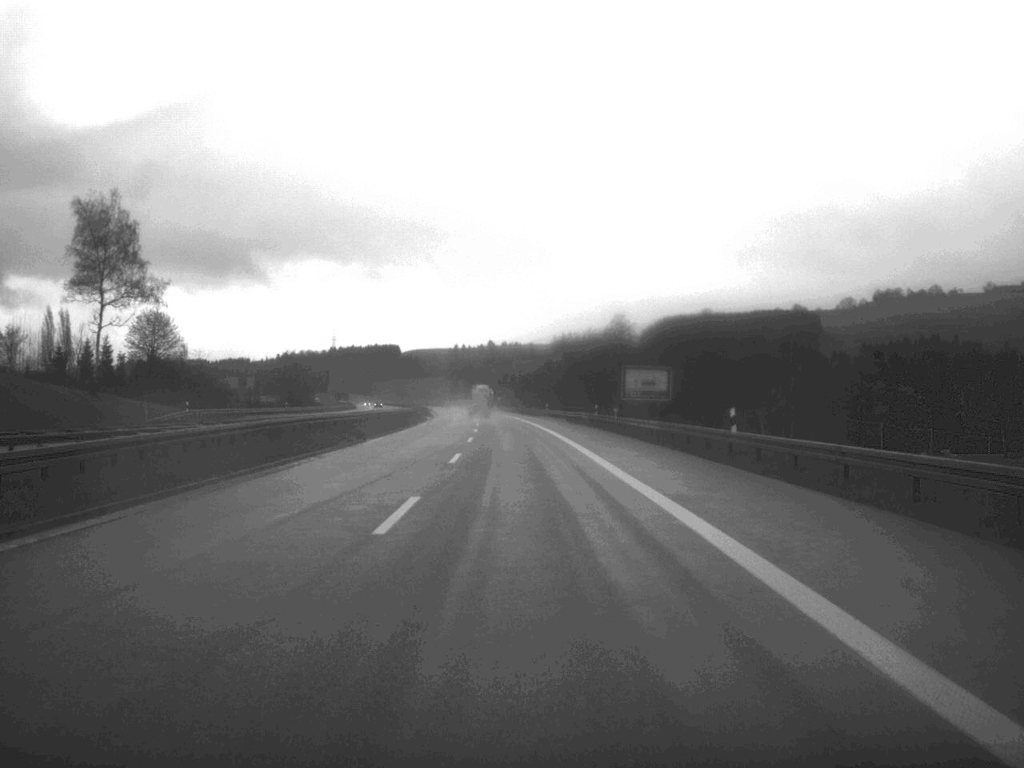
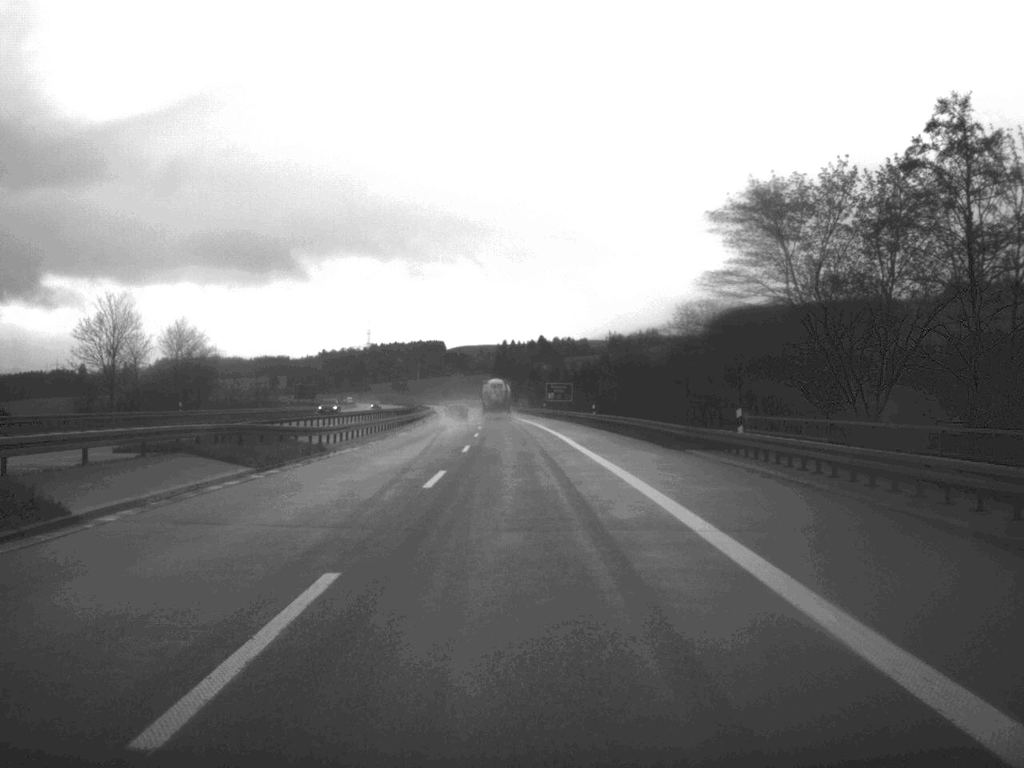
(-2.1, +97.5) m; -2°
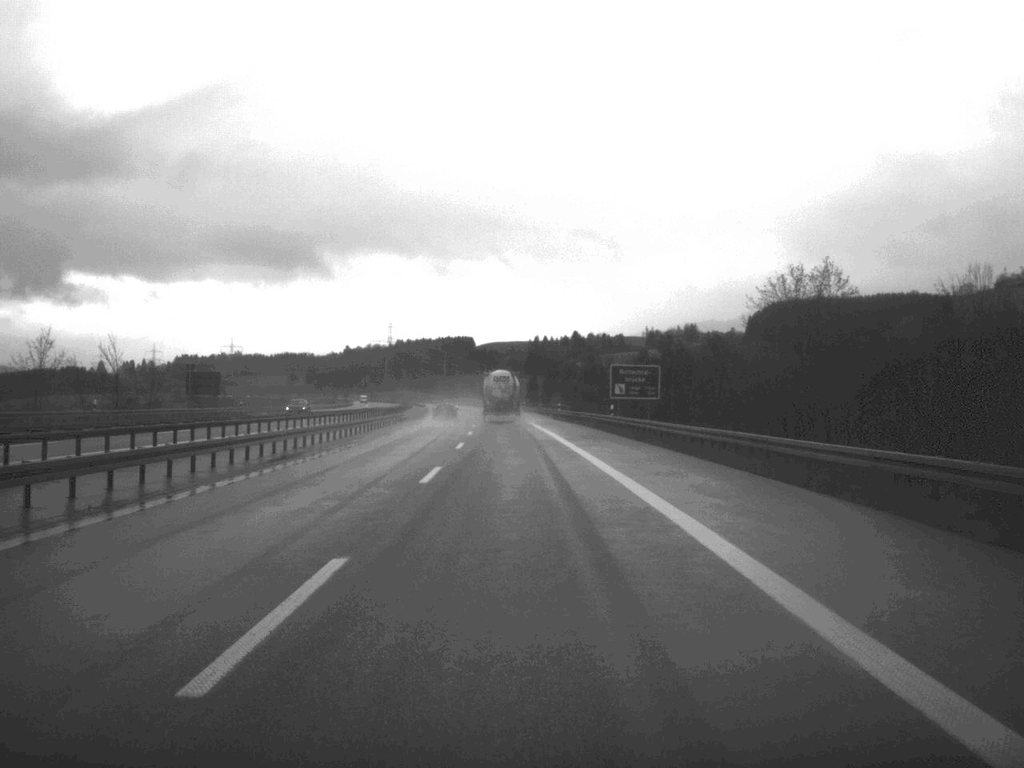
(-0.8, +69.6) m; -2°
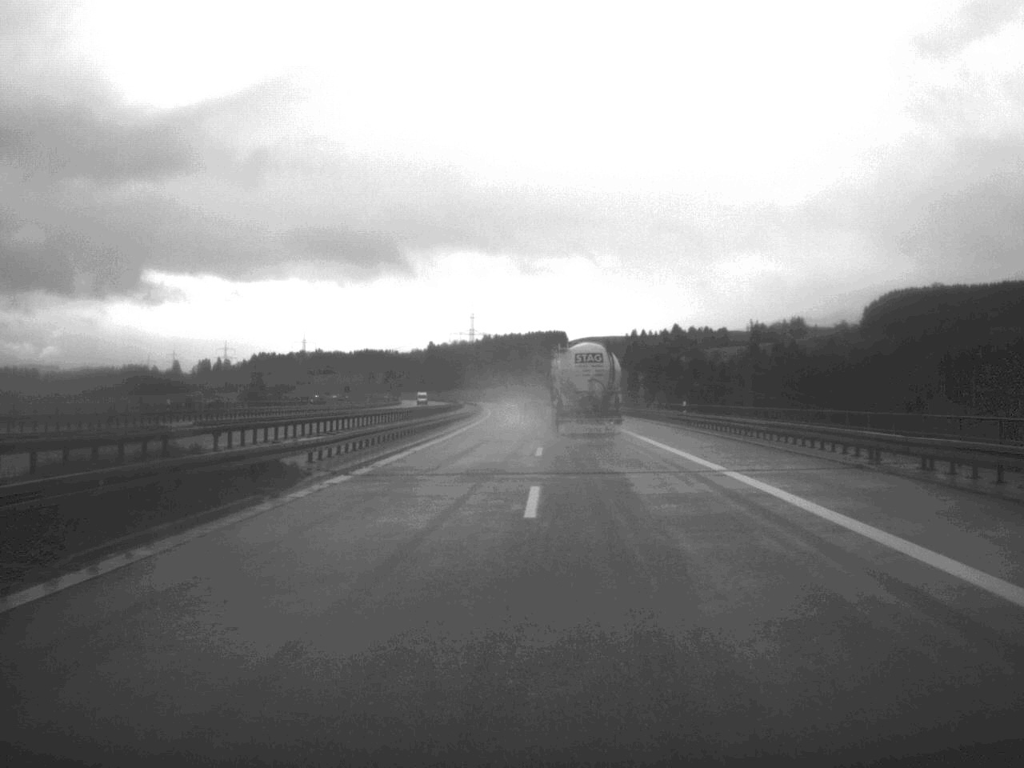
(-3.7, +96.1) m; -4°
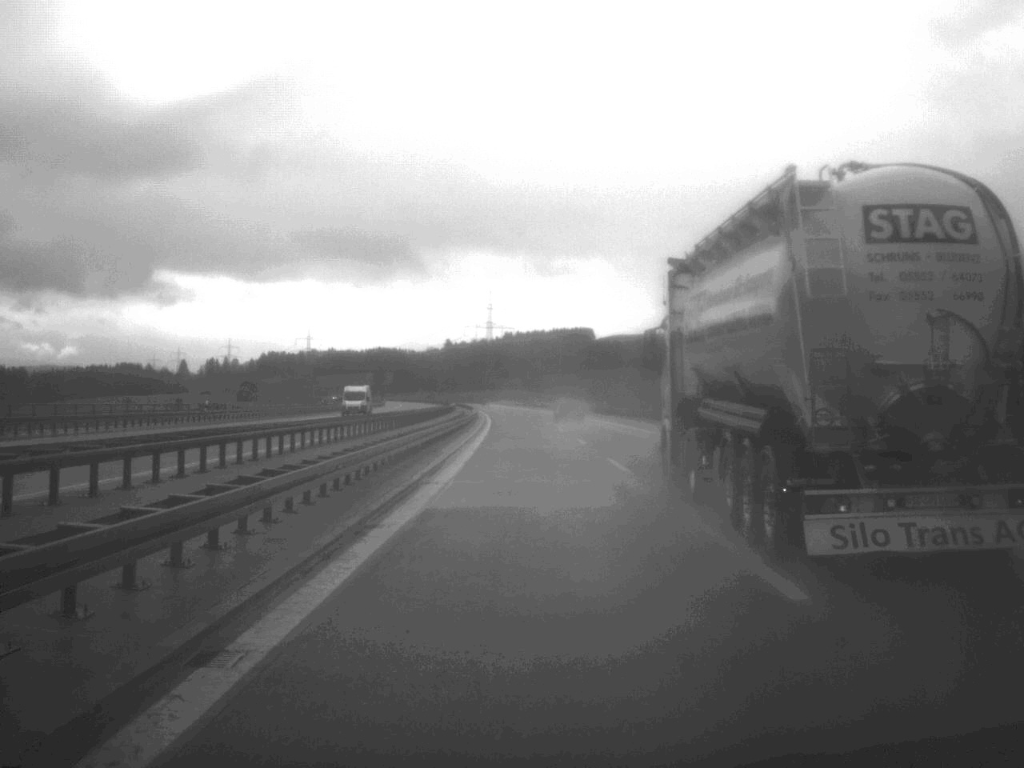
(-1.4, +95.3) m; -1°
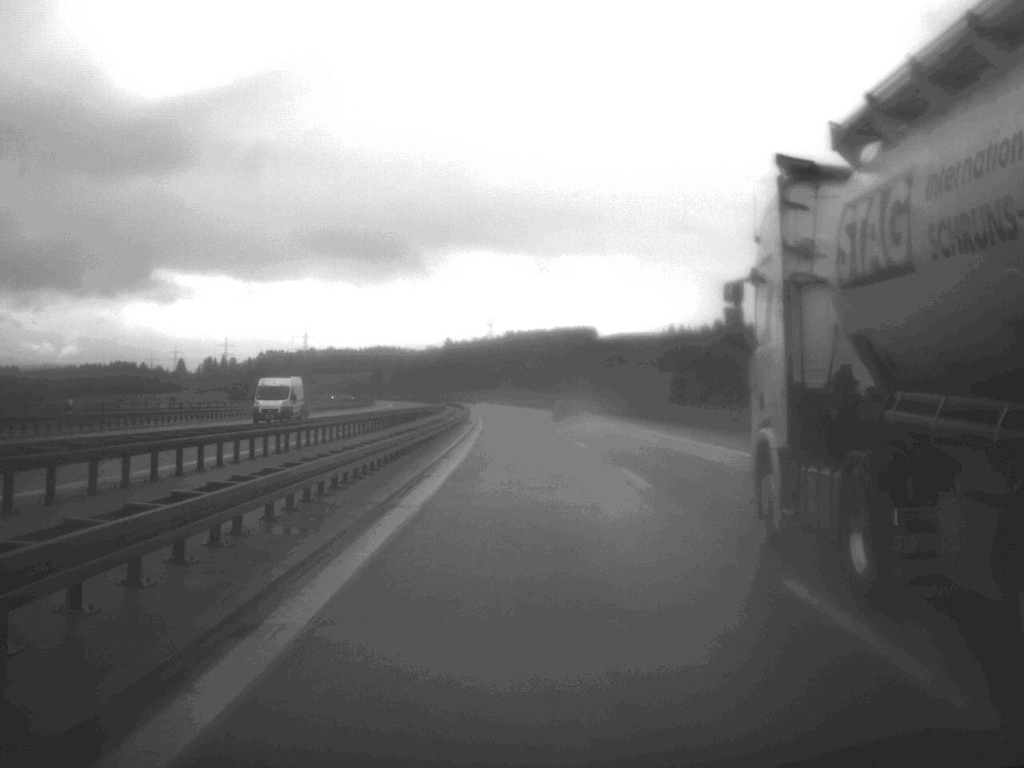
(0.0, +22.4) m; 0°
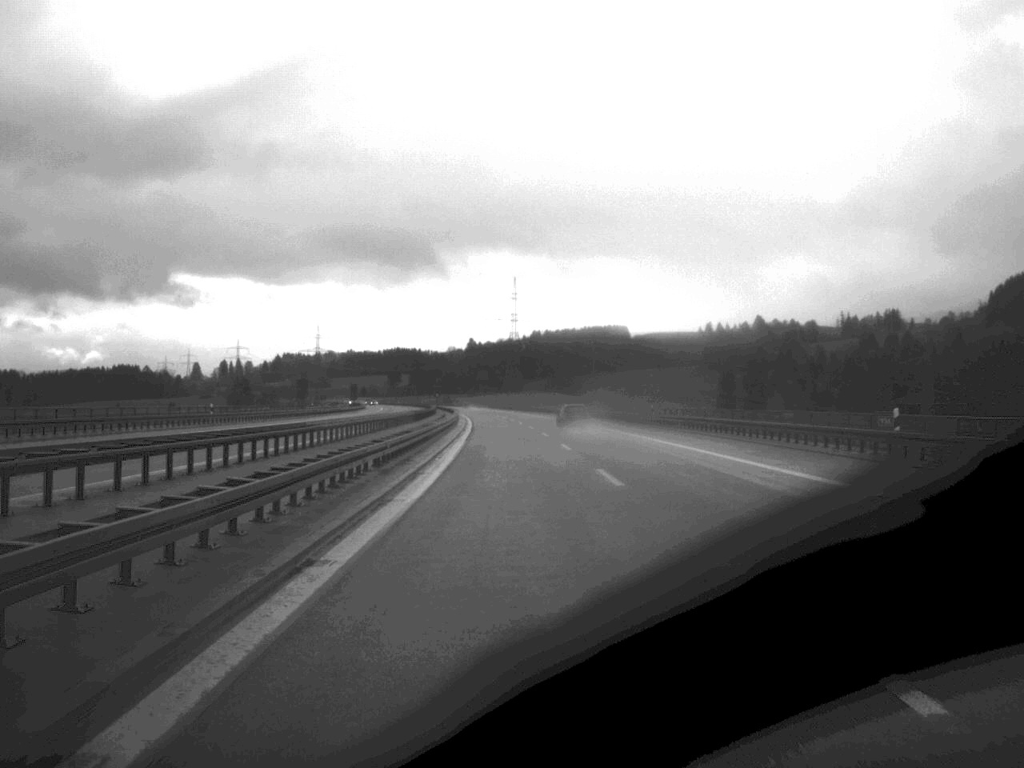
(-0.8, +69.3) m; -1°
